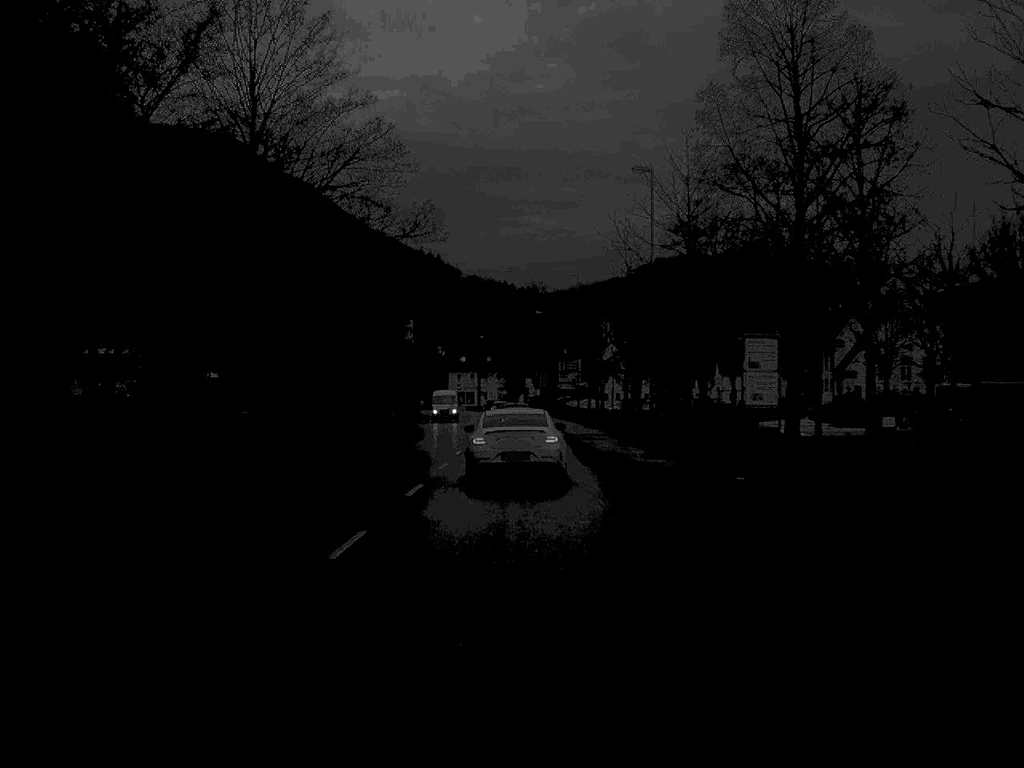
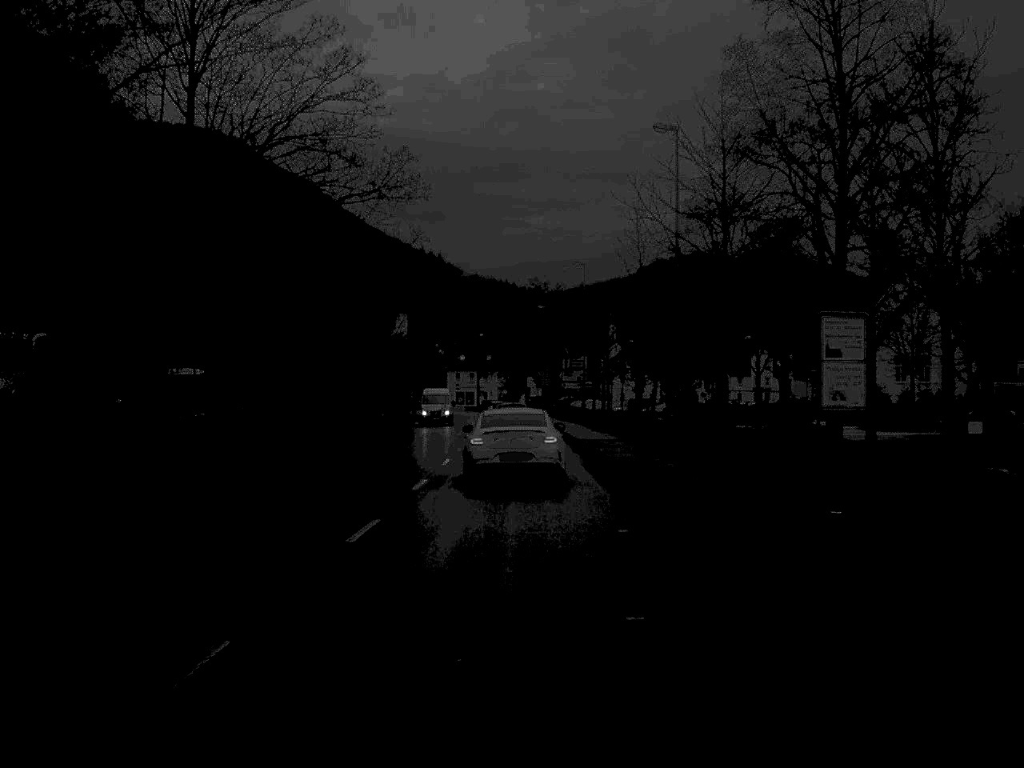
(0.0, +7.4) m; 0°
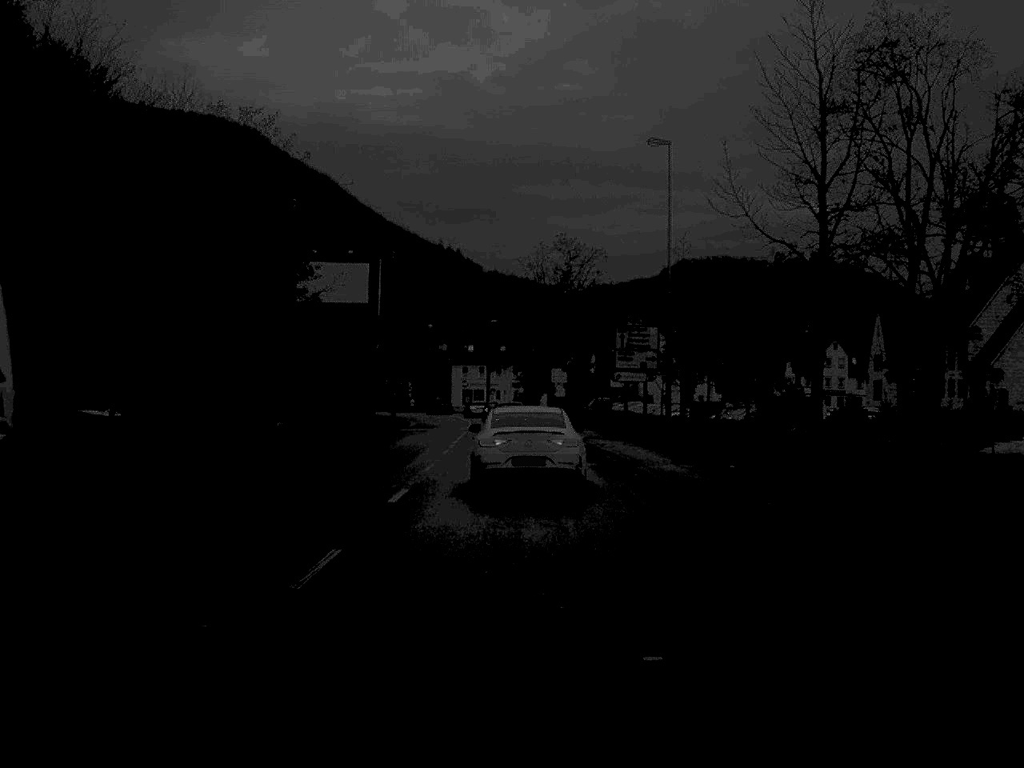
(-0.2, +39.2) m; -1°
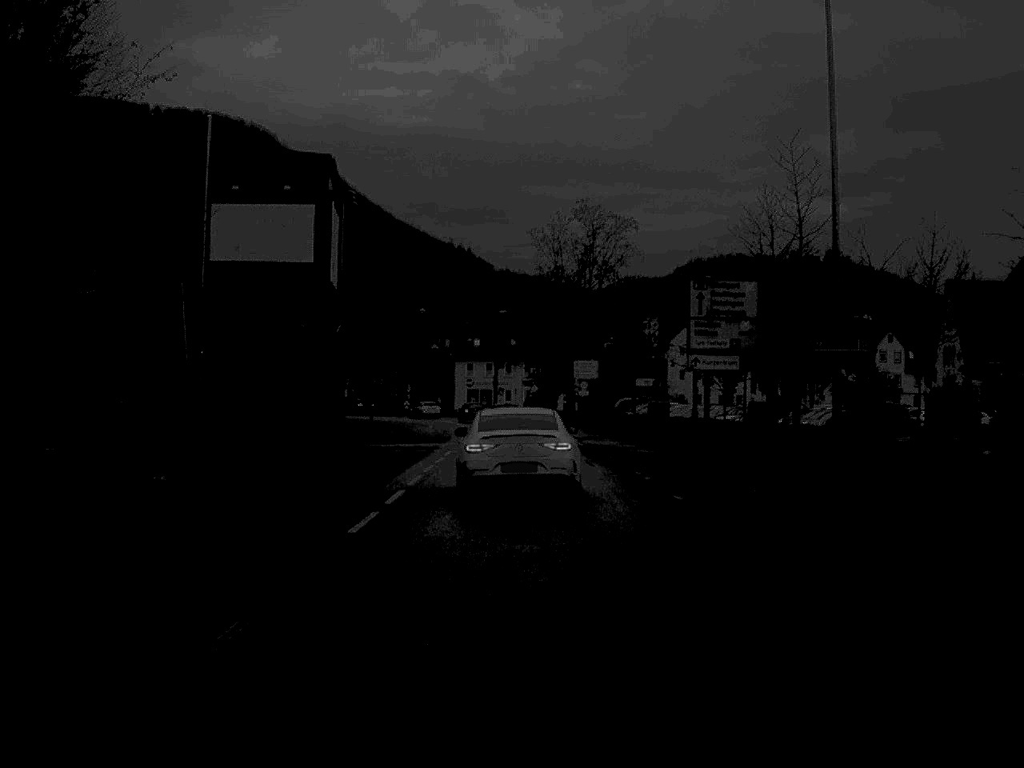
(-0.1, +21.9) m; -1°
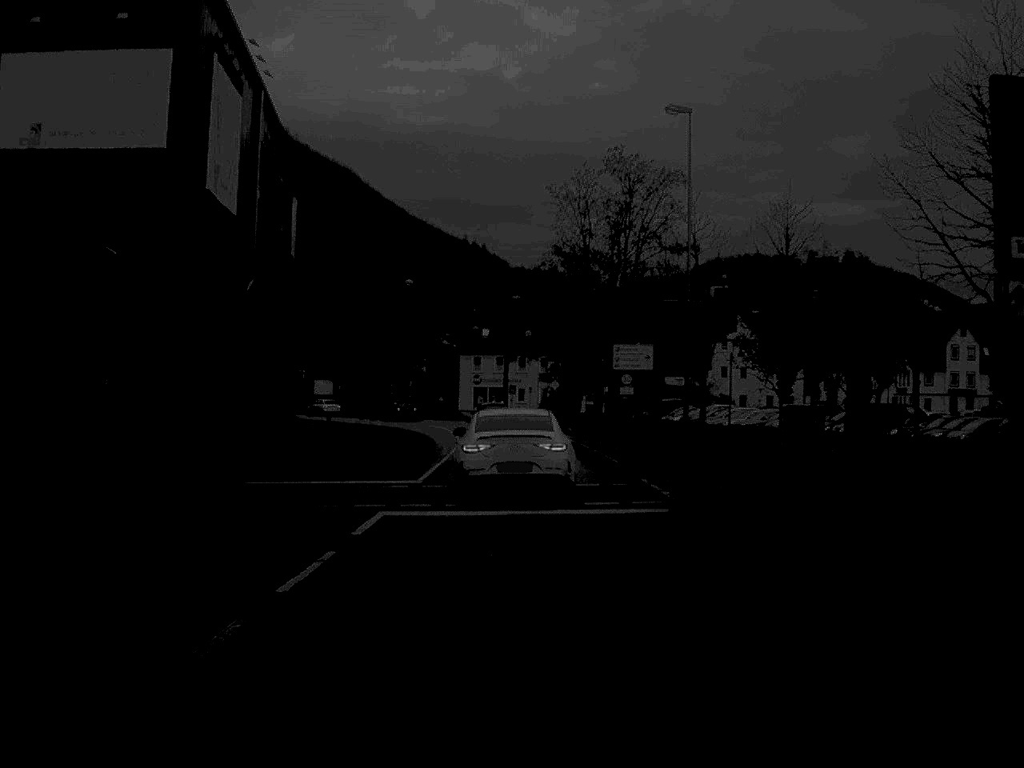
(-0.1, +22.2) m; -1°
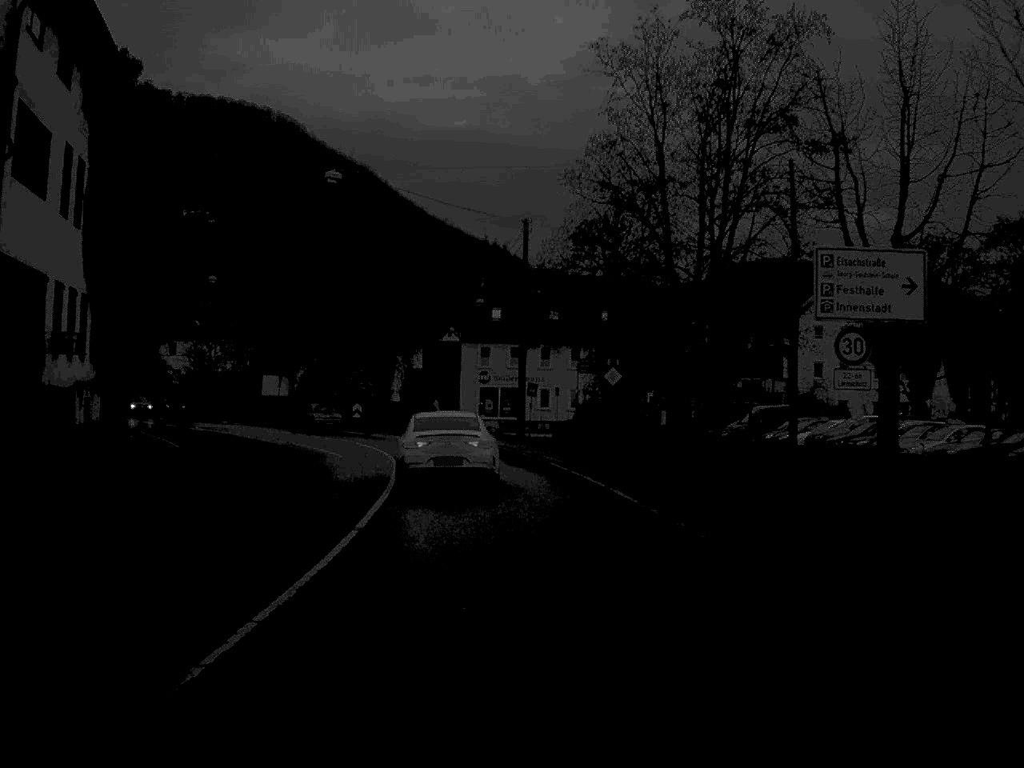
(-0.2, +35.1) m; -1°
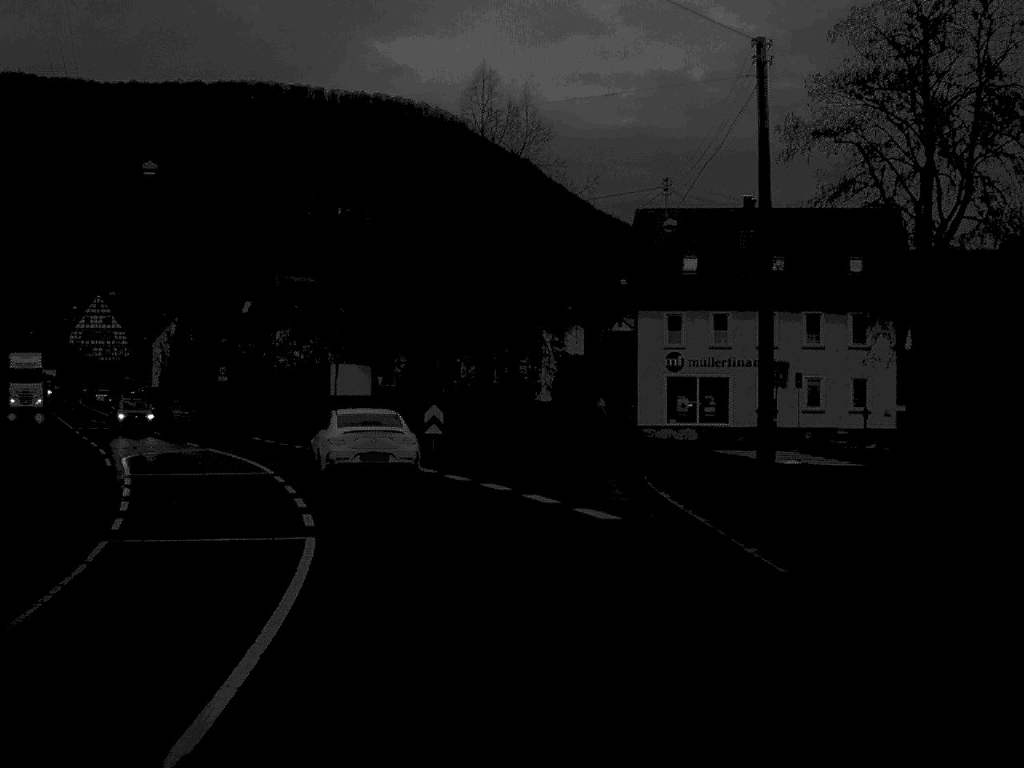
(-2.4, +37.9) m; -9°
